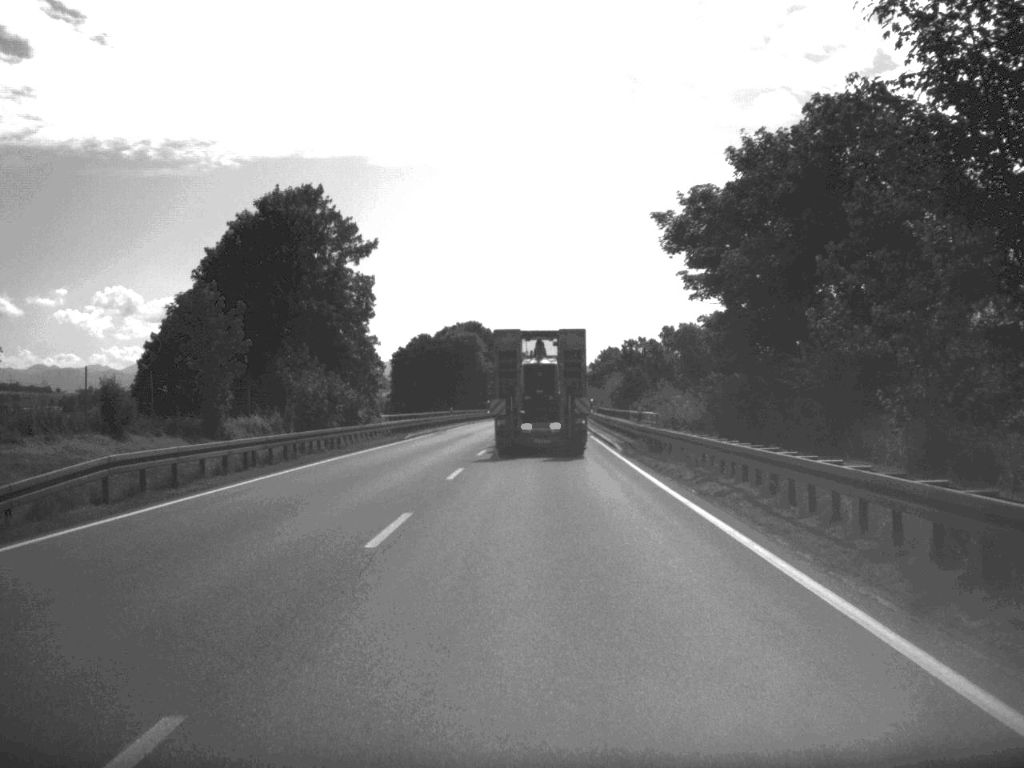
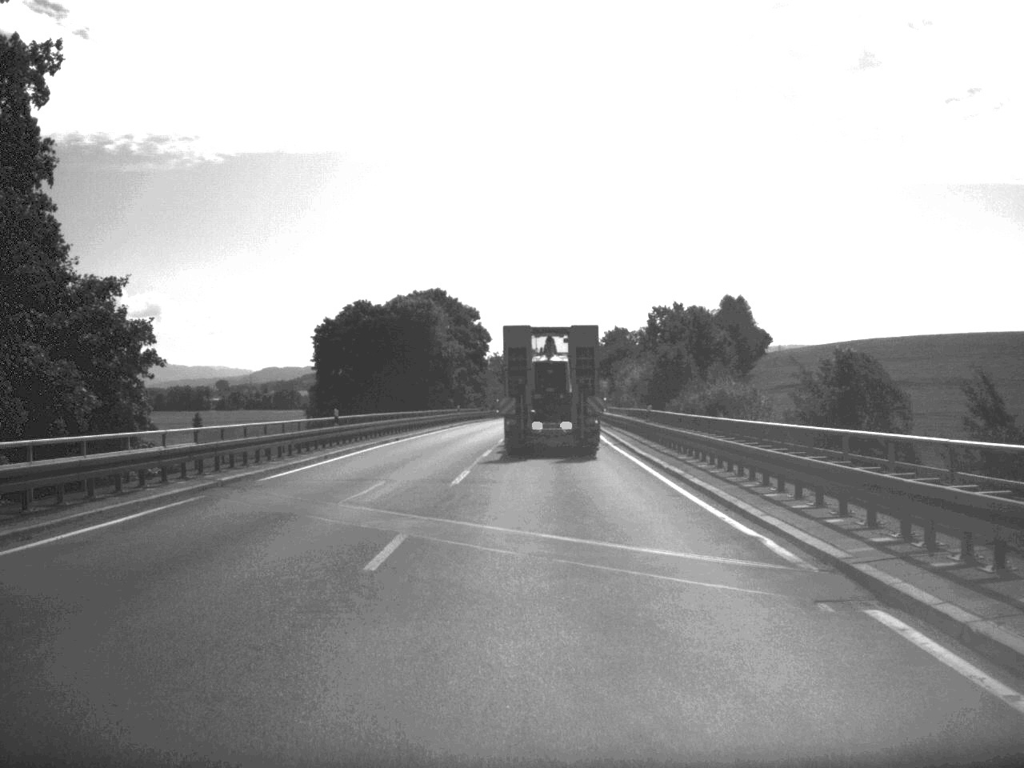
(+0.3, +48.9) m; +1°
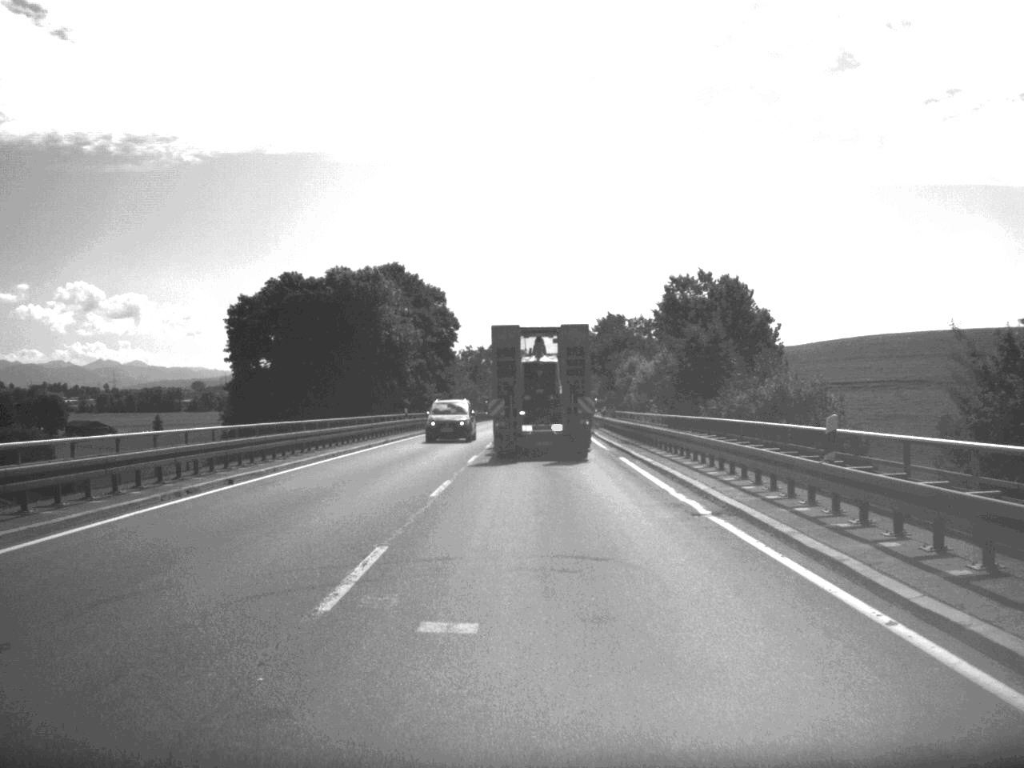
(+0.1, +26.0) m; +1°
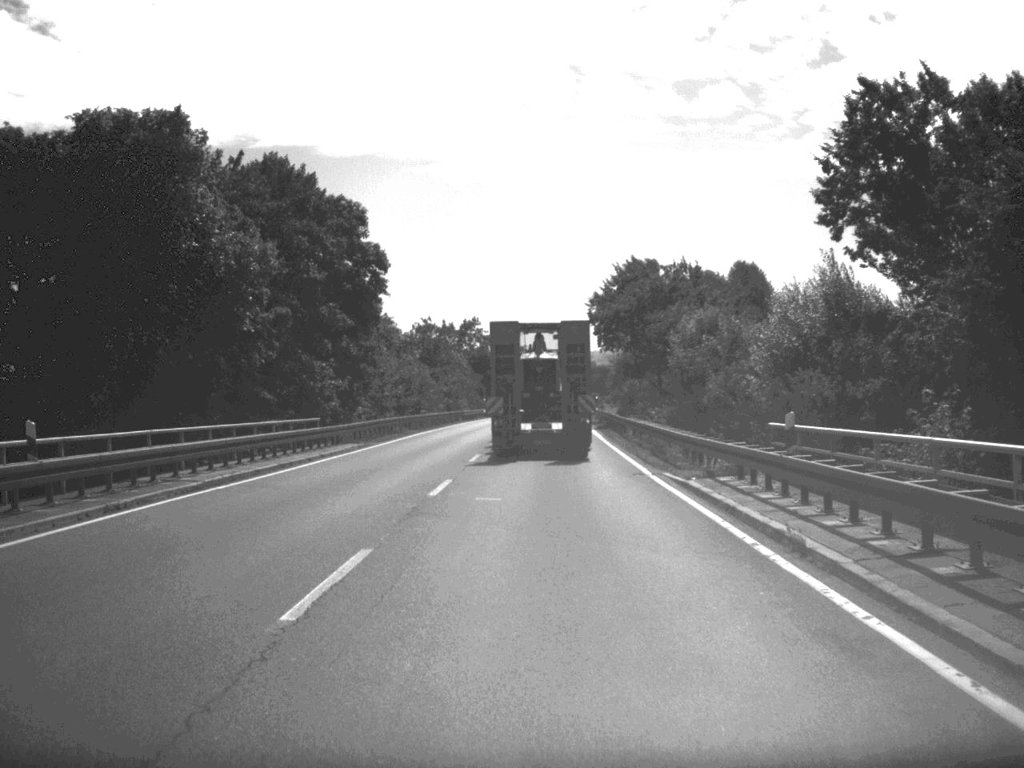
(+0.3, +47.4) m; 0°
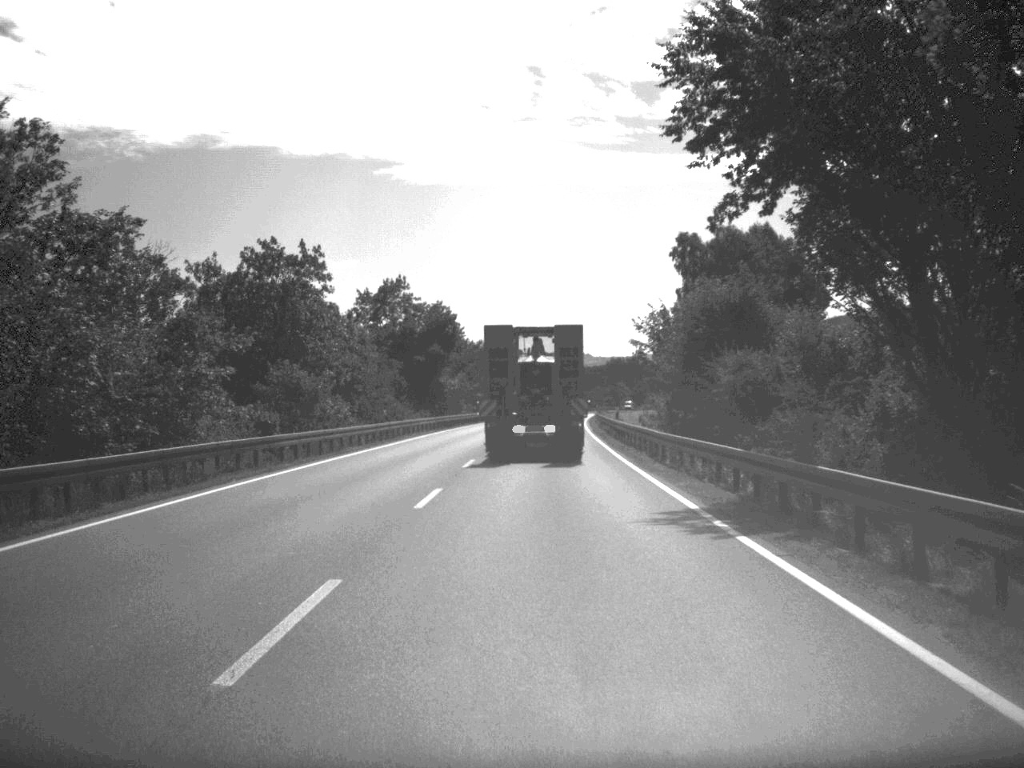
(+0.7, +60.2) m; +1°
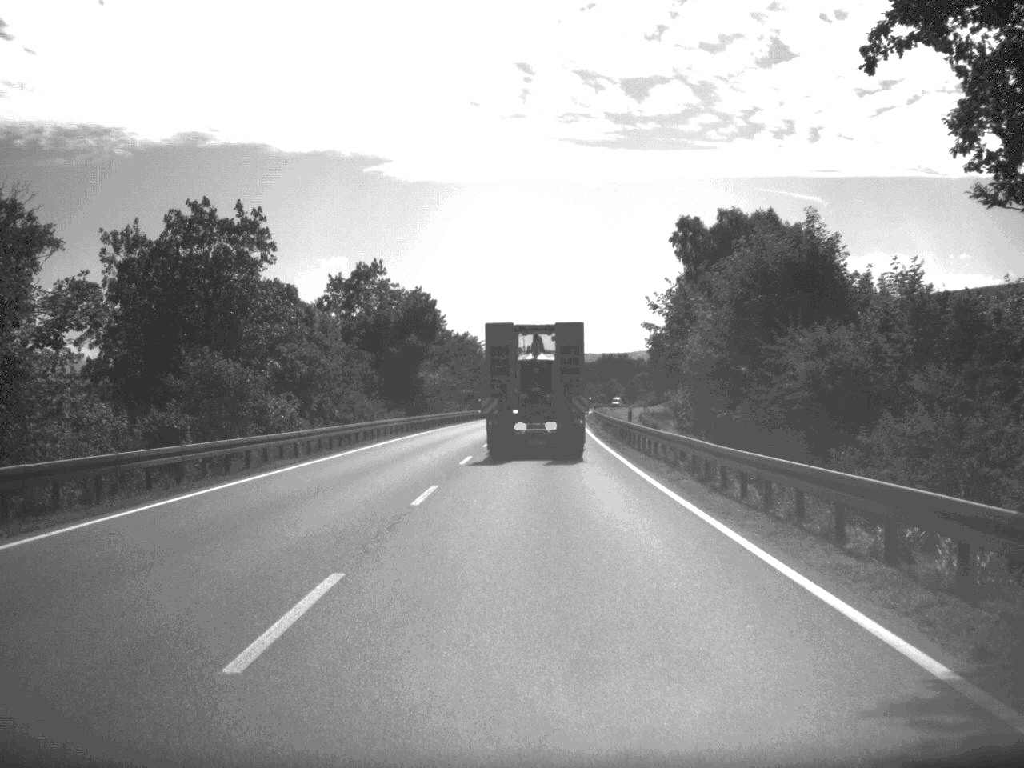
(0.0, +11.3) m; 0°
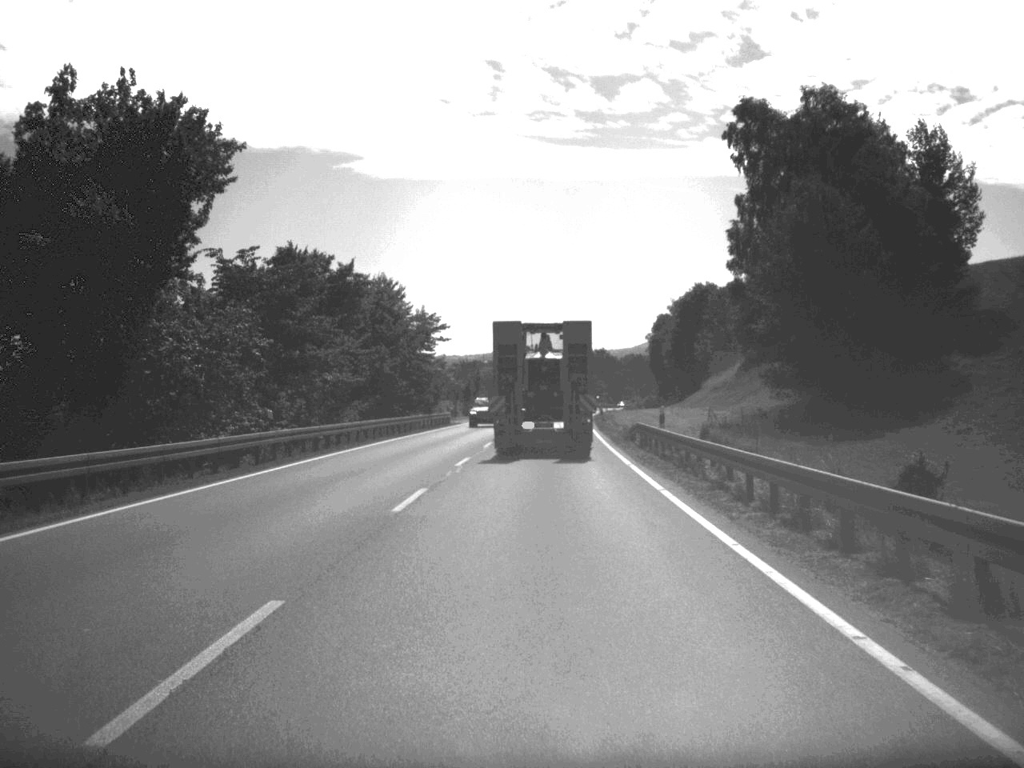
(+0.7, +60.2) m; +1°
